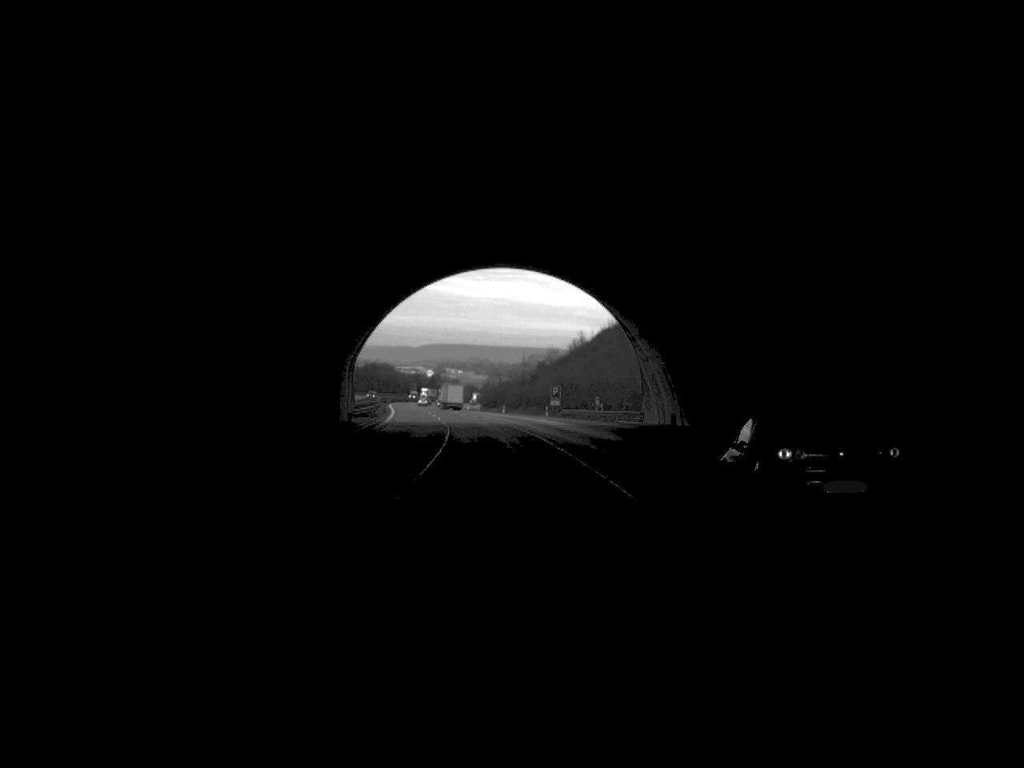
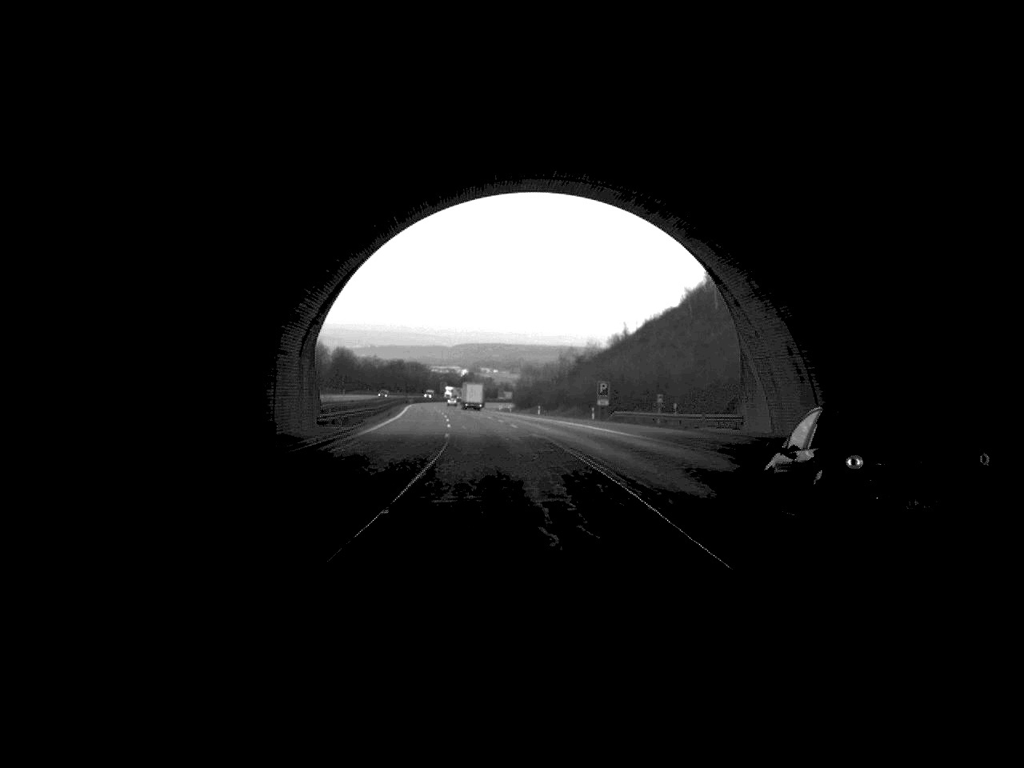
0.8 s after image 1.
(-0.4, +27.2) m; -2°
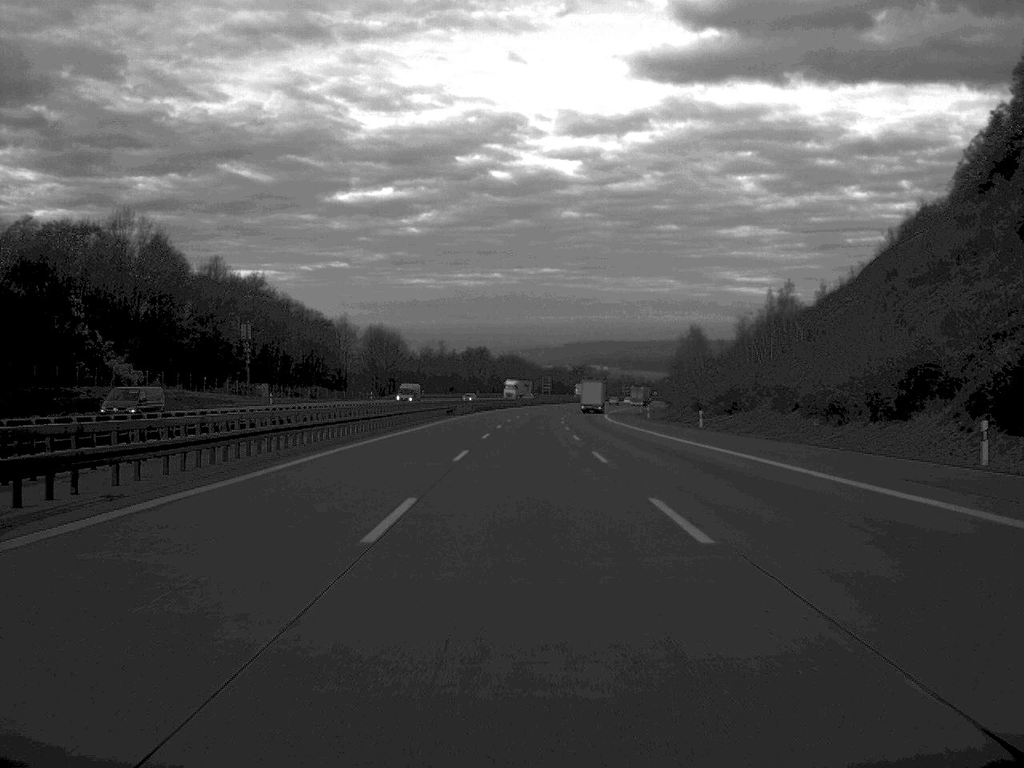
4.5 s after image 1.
(-6.3, +124.7) m; -5°
